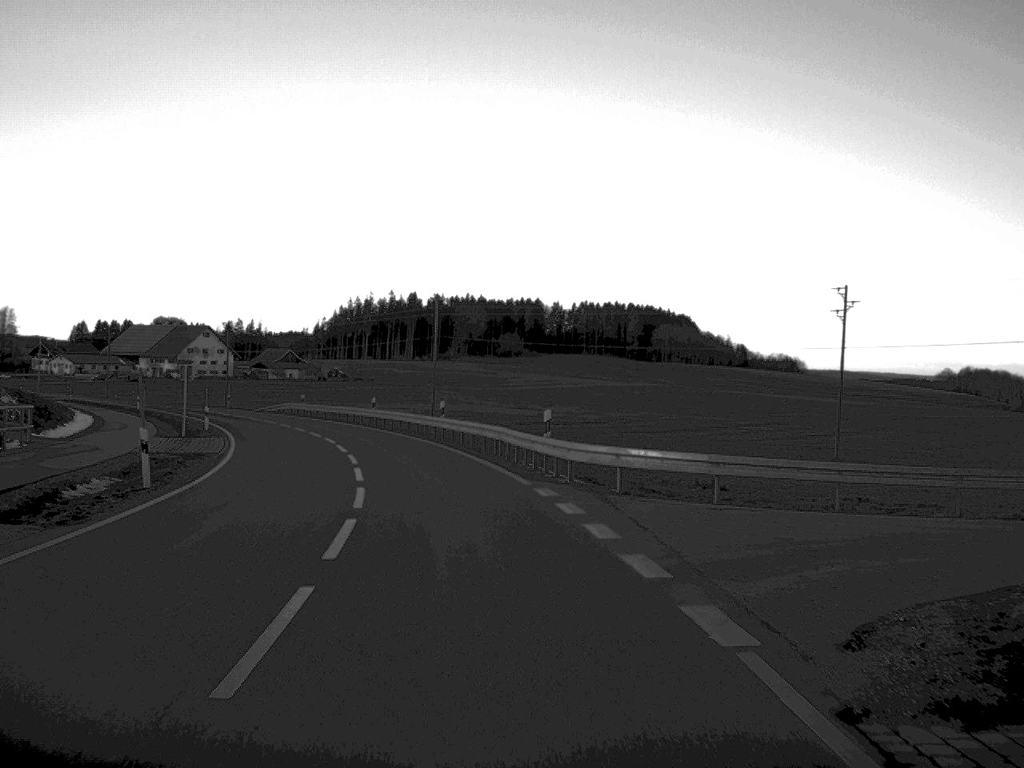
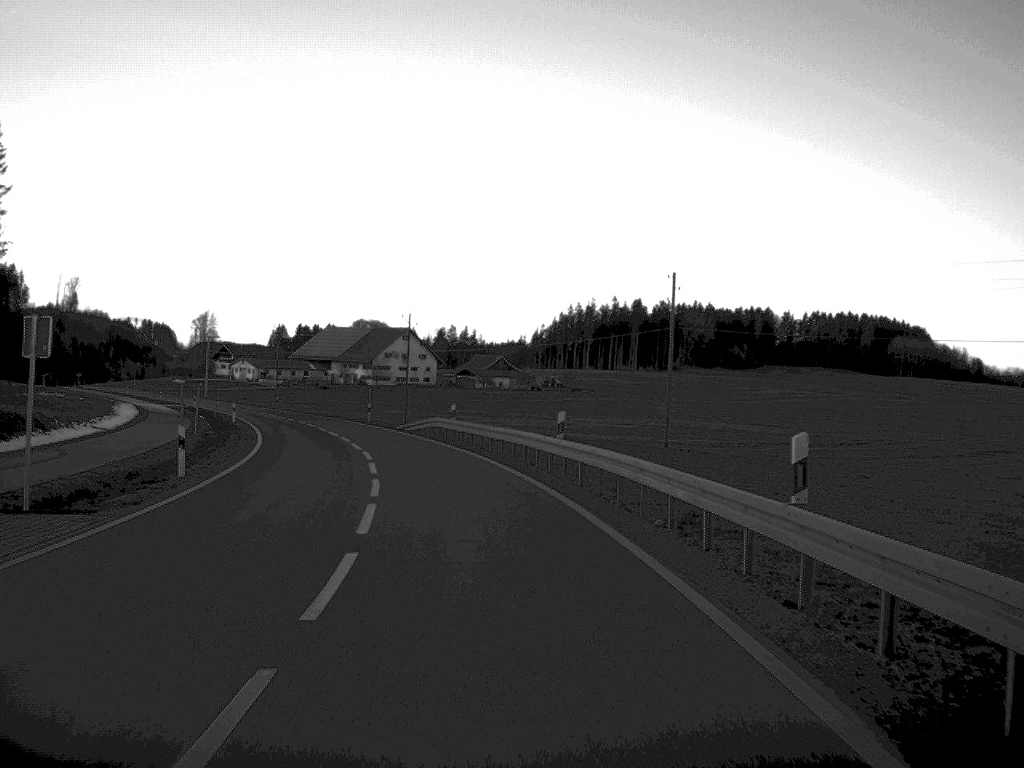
(-3.0, +33.1) m; -10°
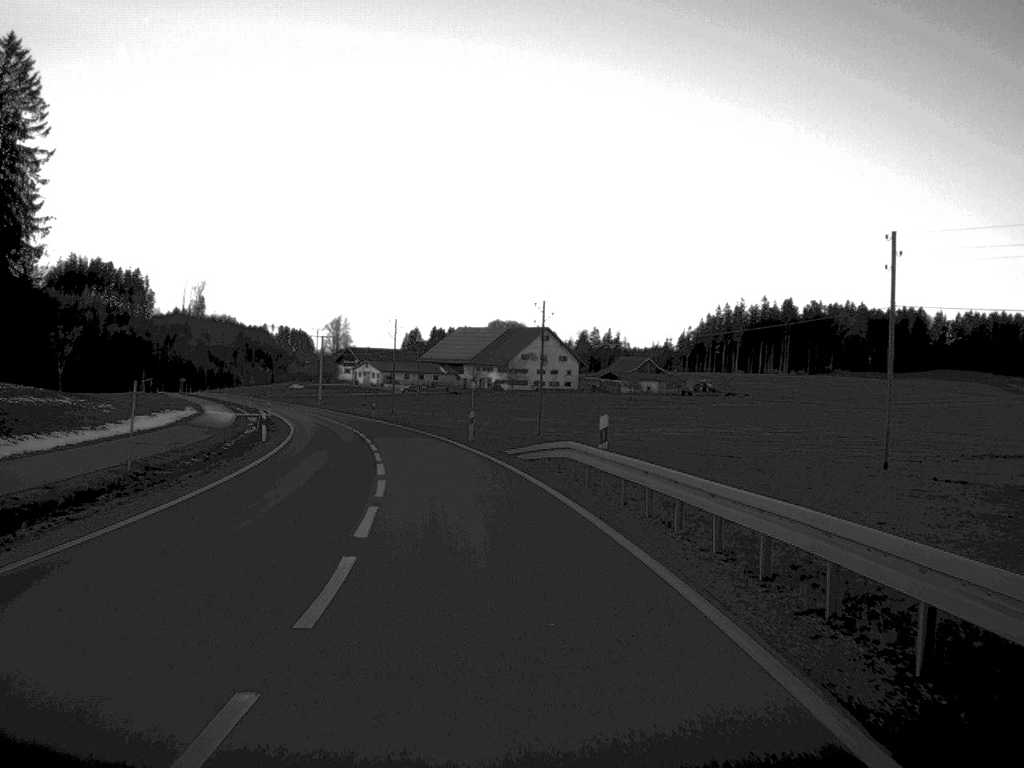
(-1.4, +24.2) m; -6°
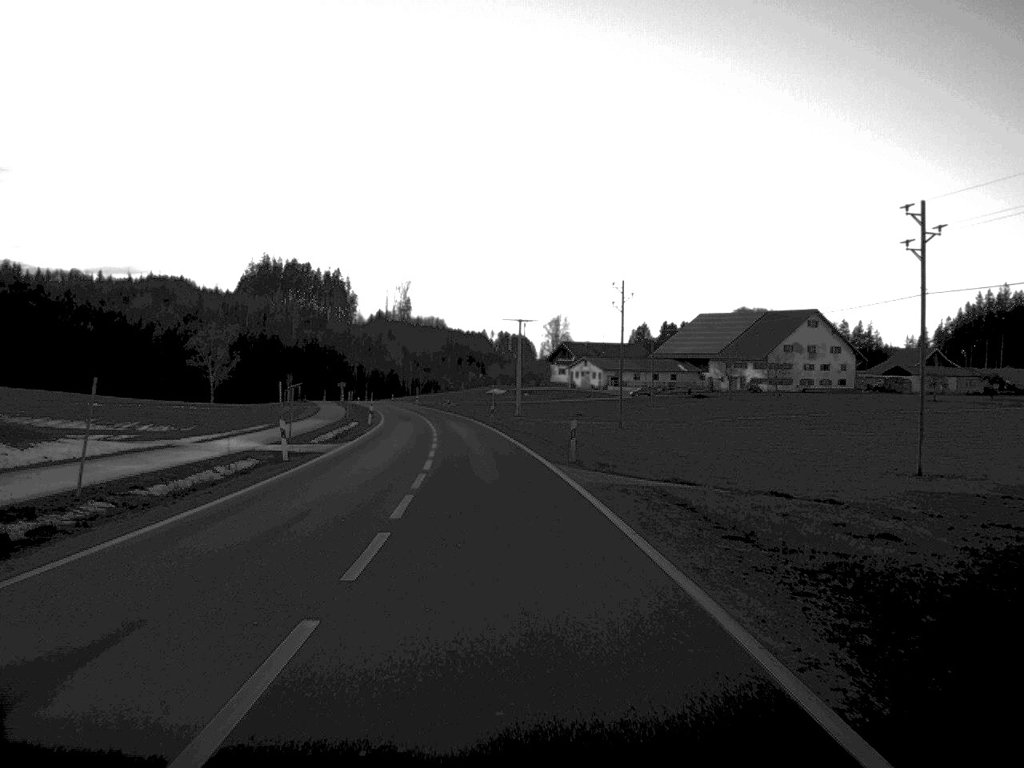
(-5.9, +57.0) m; -10°
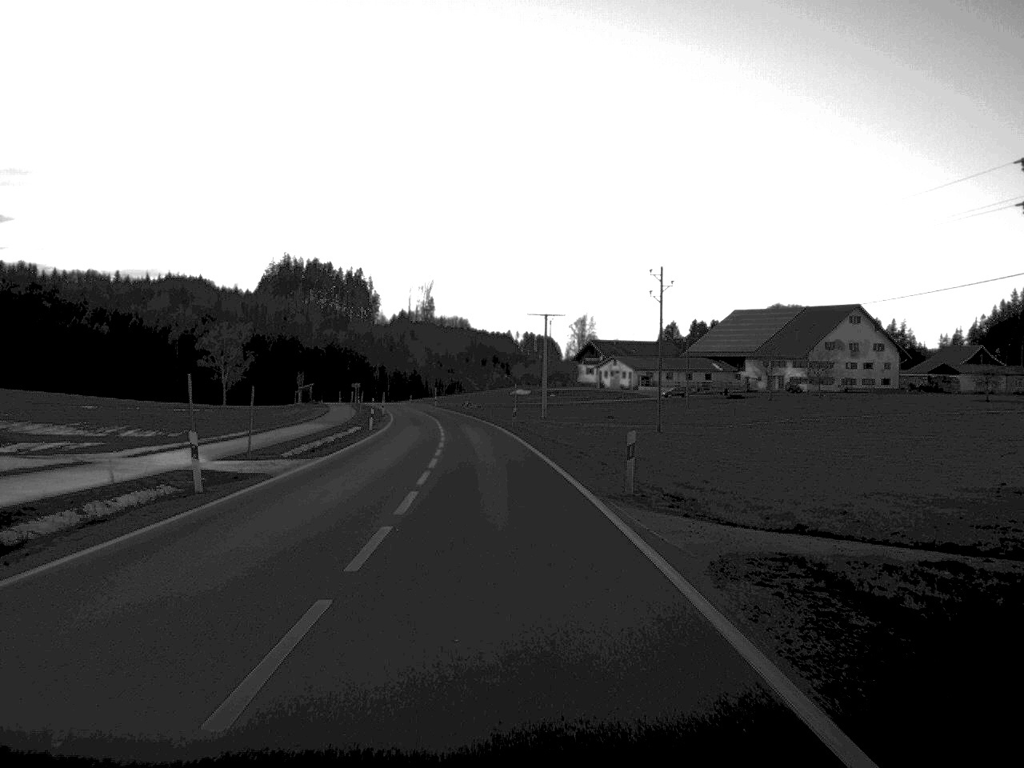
(-0.1, +11.0) m; -1°
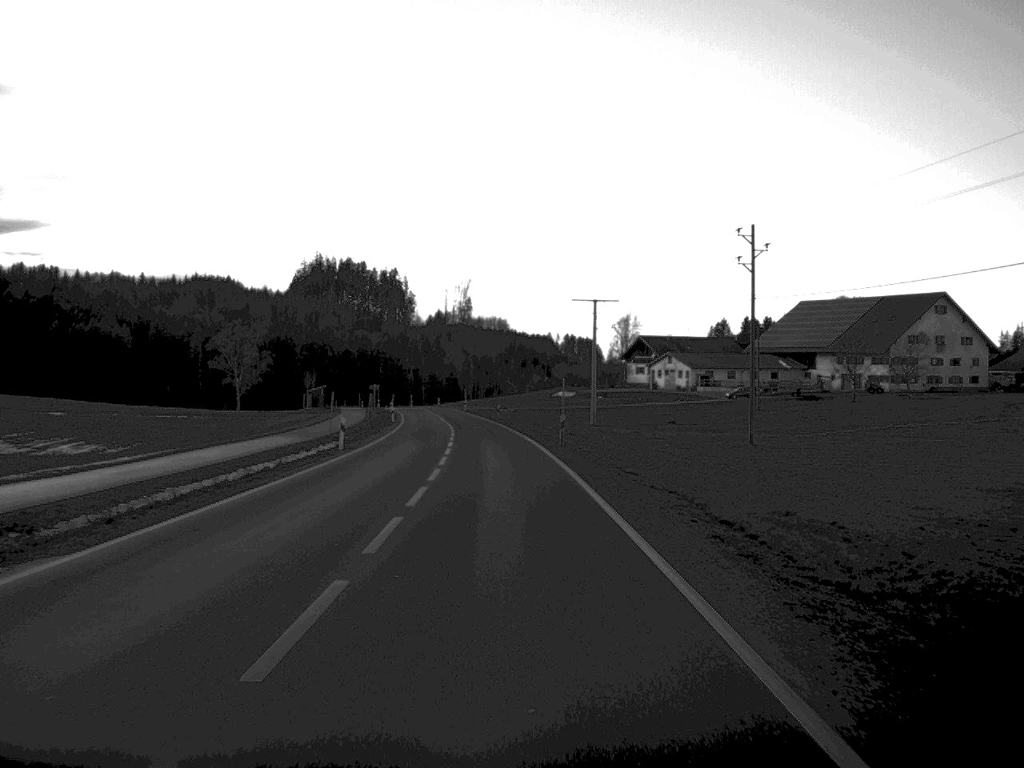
(-0.4, +22.5) m; -2°
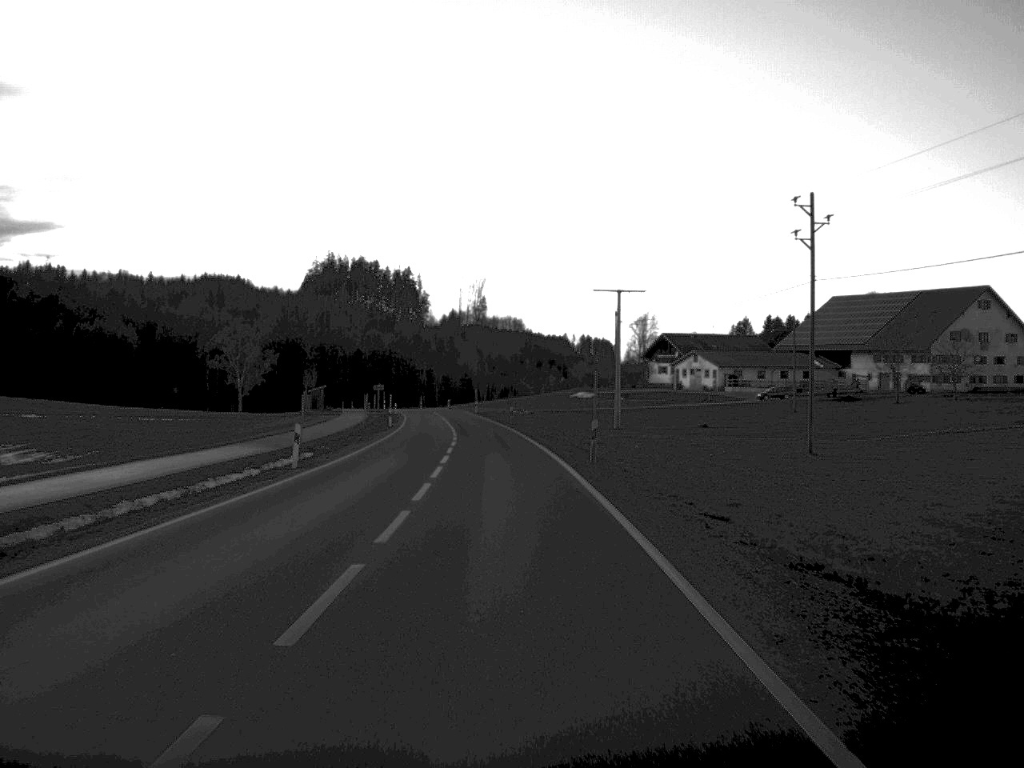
(-0.1, +11.0) m; -1°
